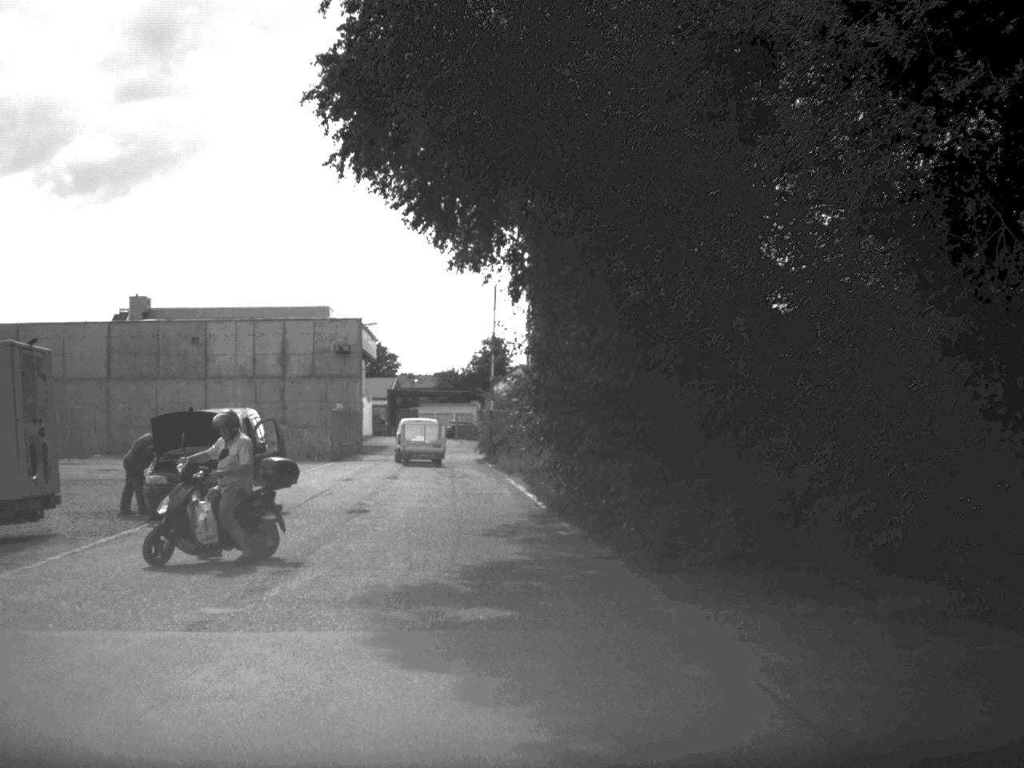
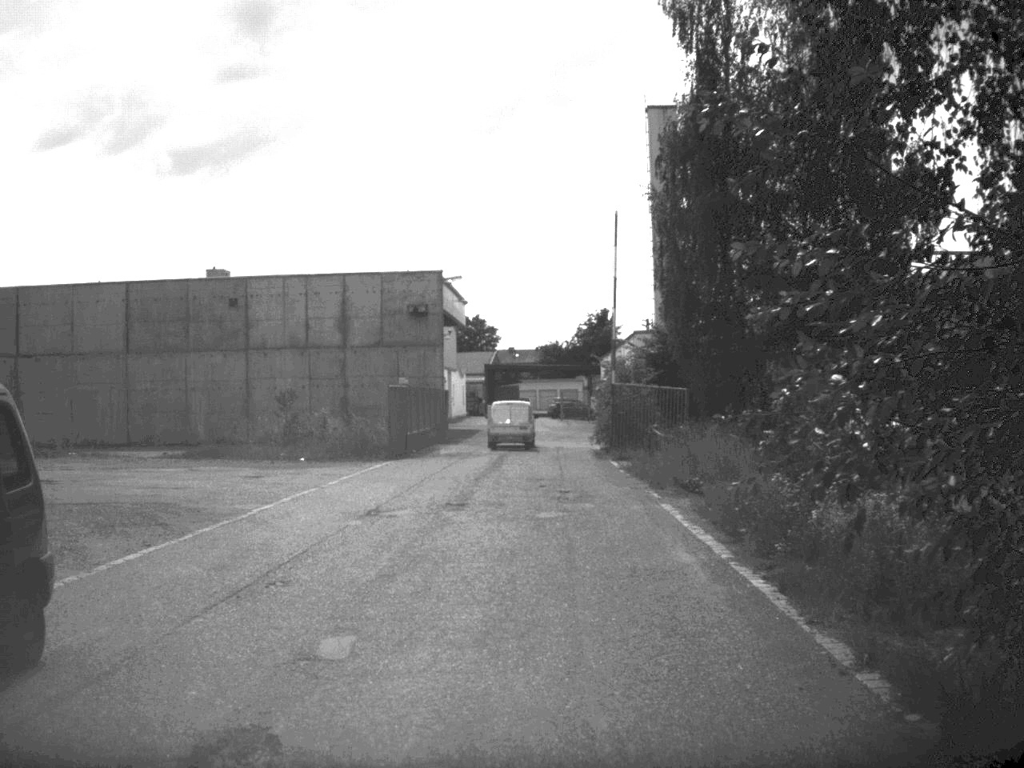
(-0.9, +15.4) m; -5°
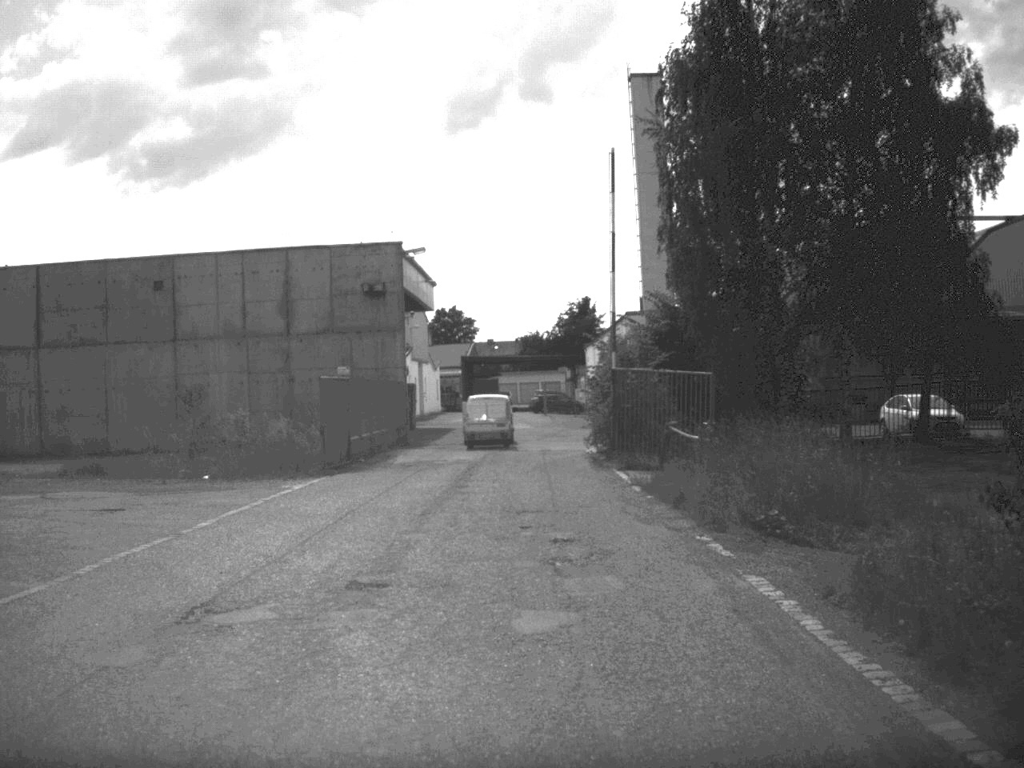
(+0.1, +9.0) m; +1°
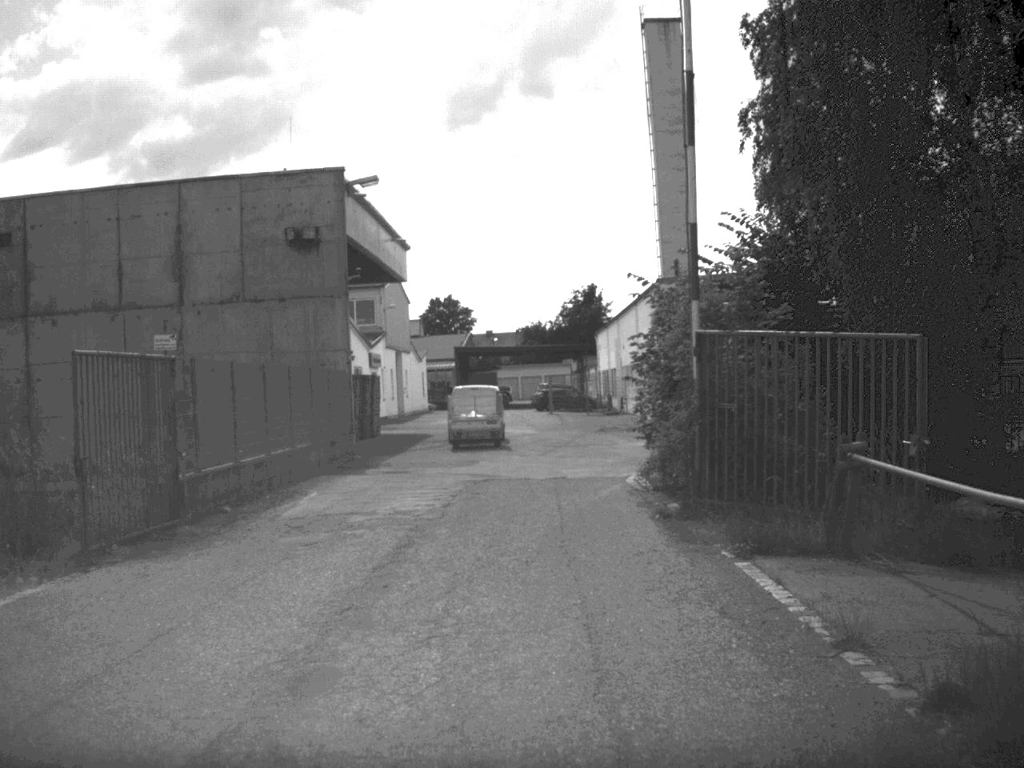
(0.0, +15.6) m; 0°
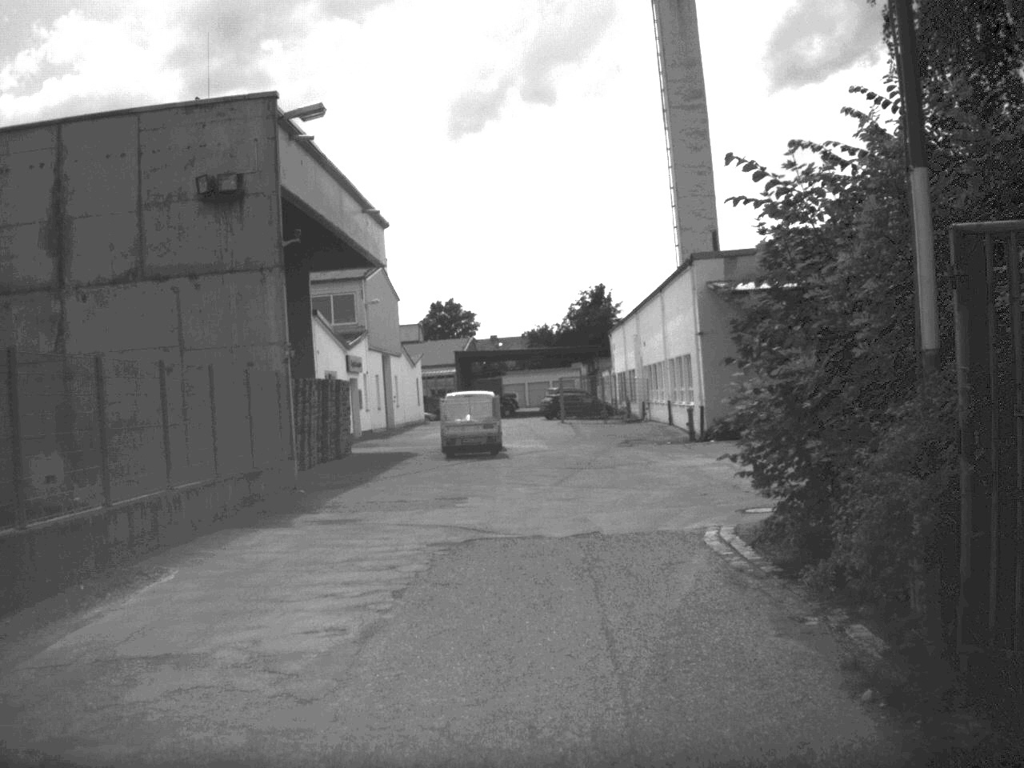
(0.0, +9.4) m; 0°
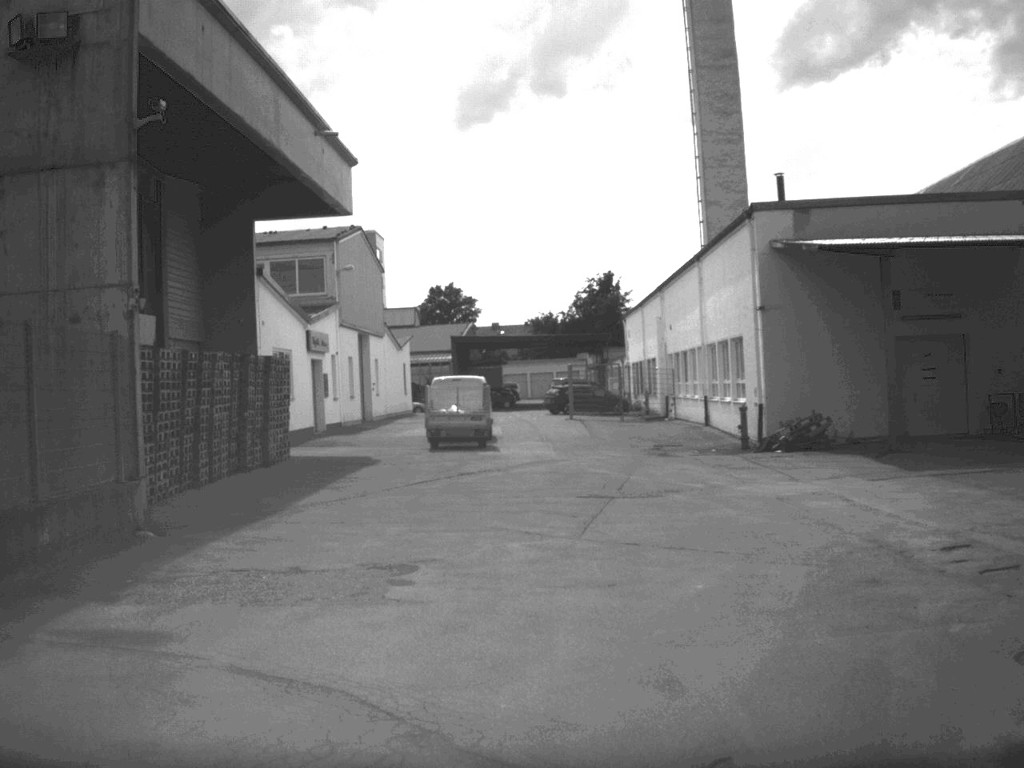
(0.0, +9.8) m; 0°
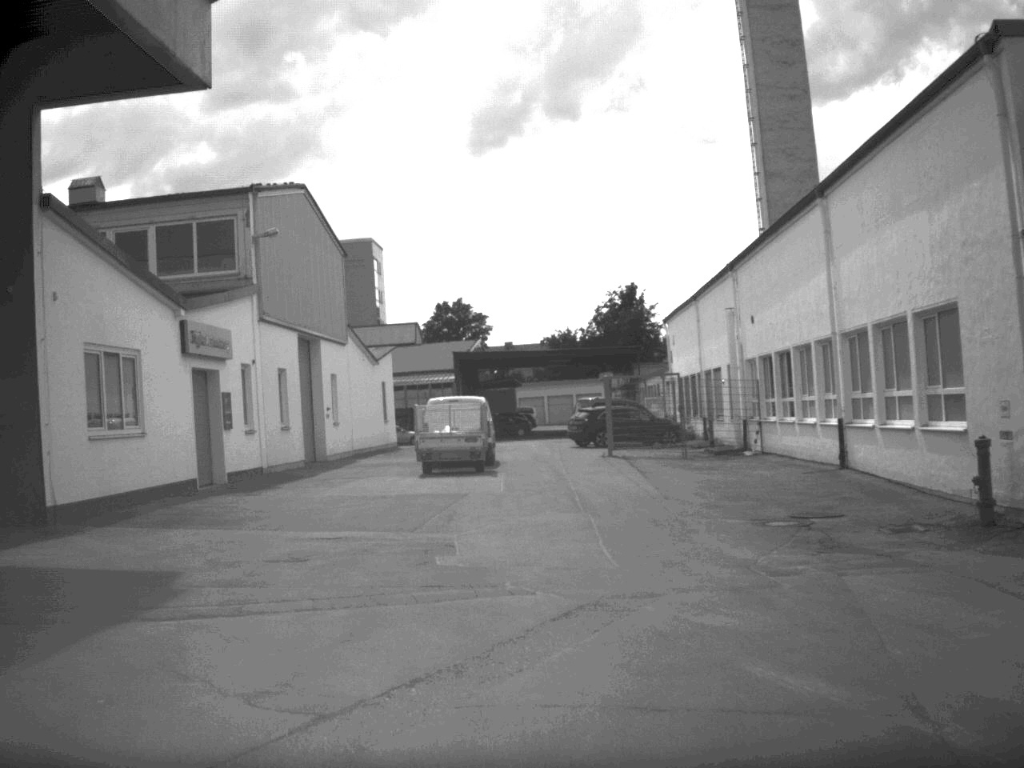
(0.0, +16.3) m; -1°
